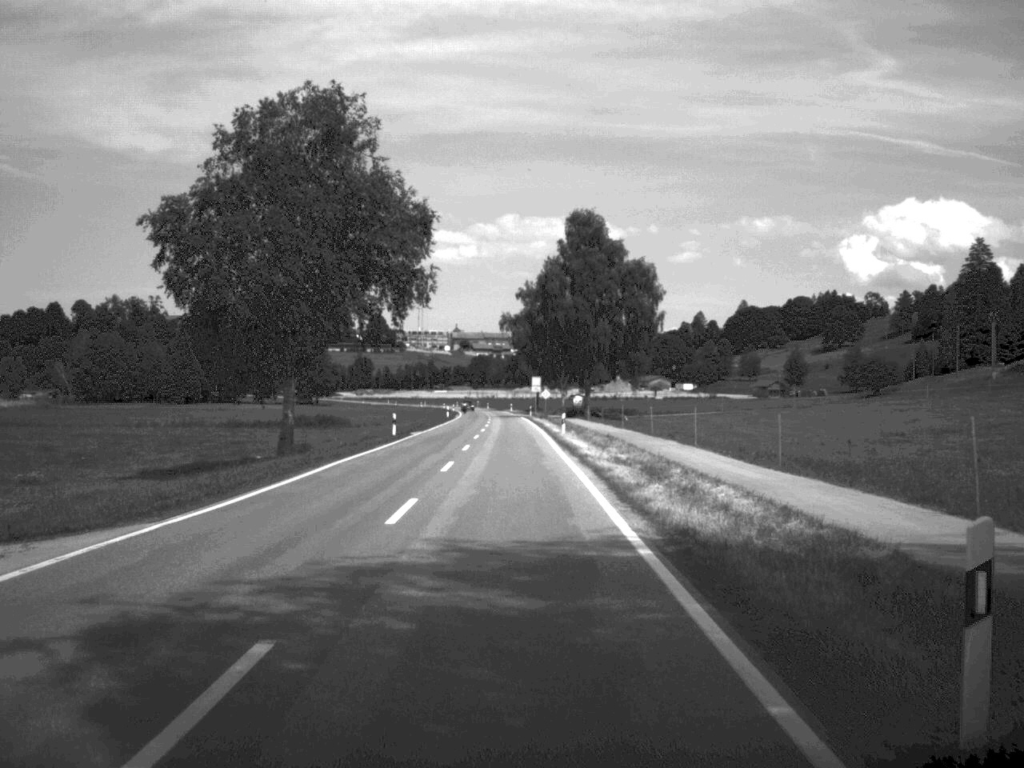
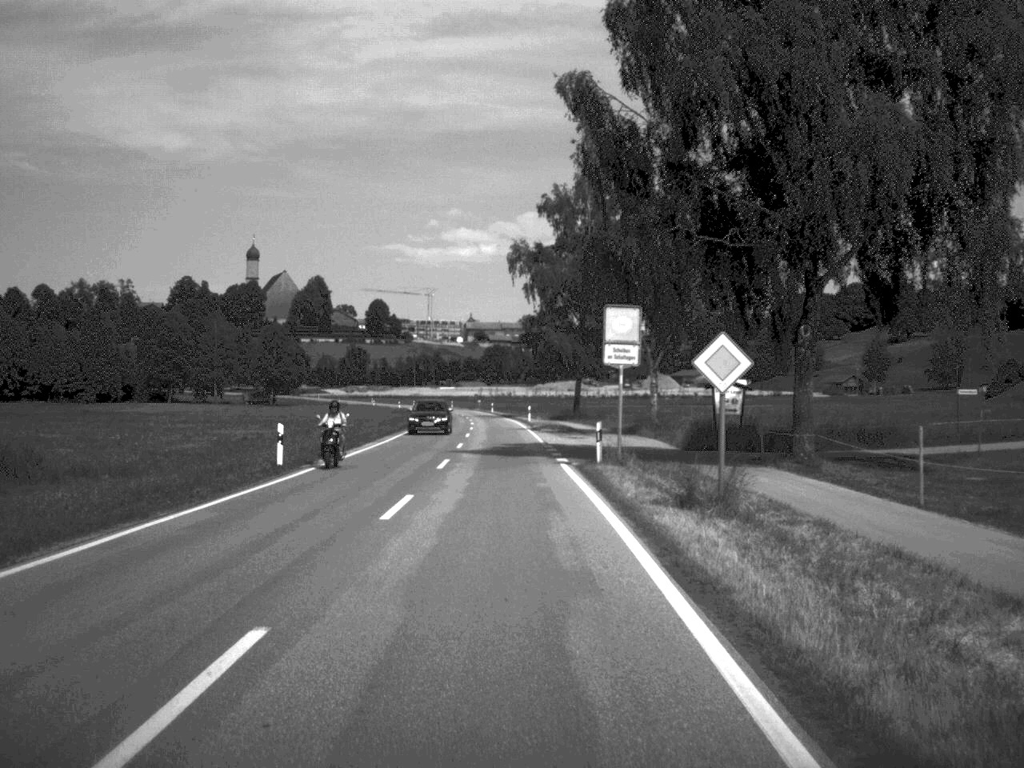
(-0.7, +82.5) m; -1°
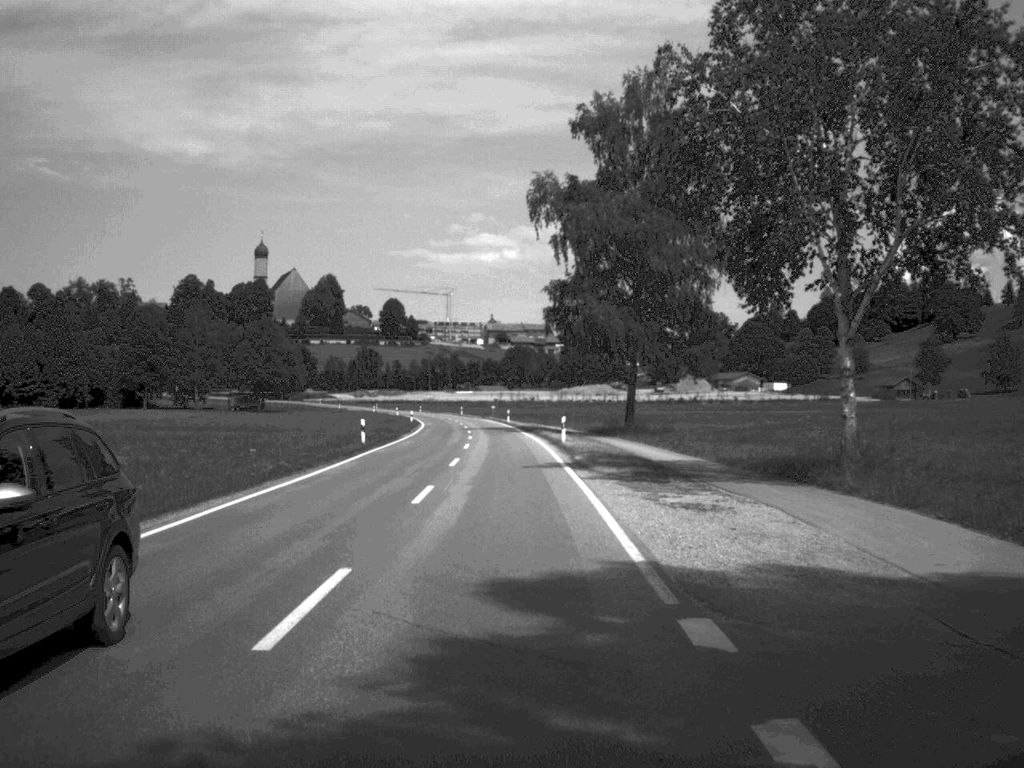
(-0.3, +32.0) m; -1°
